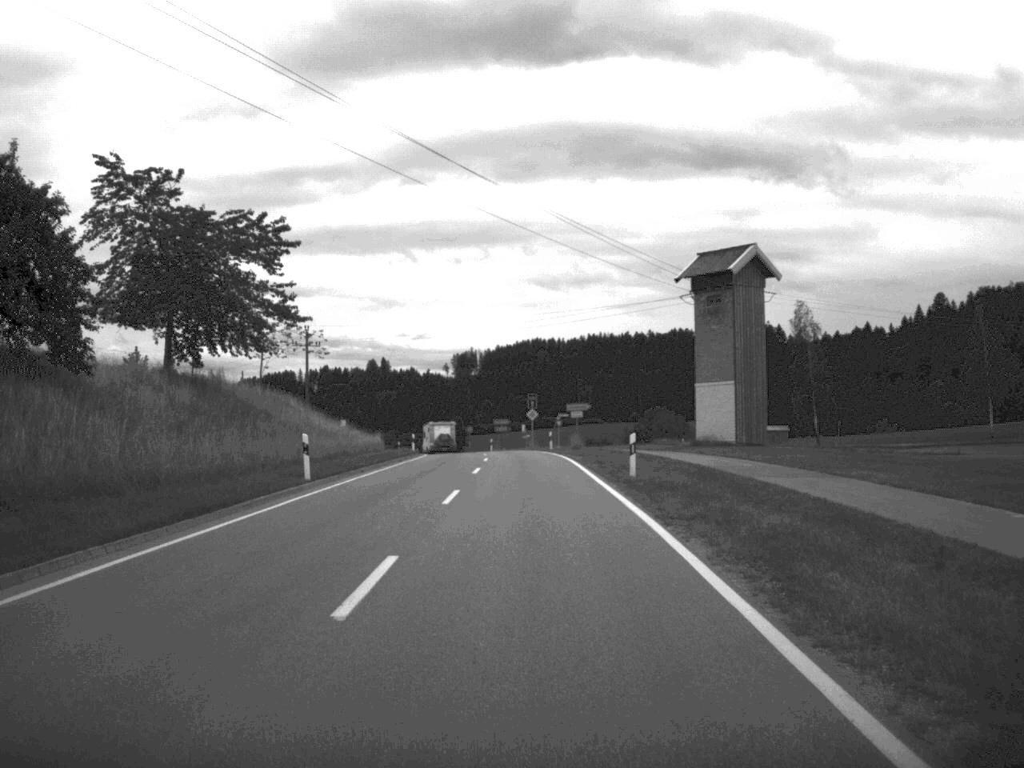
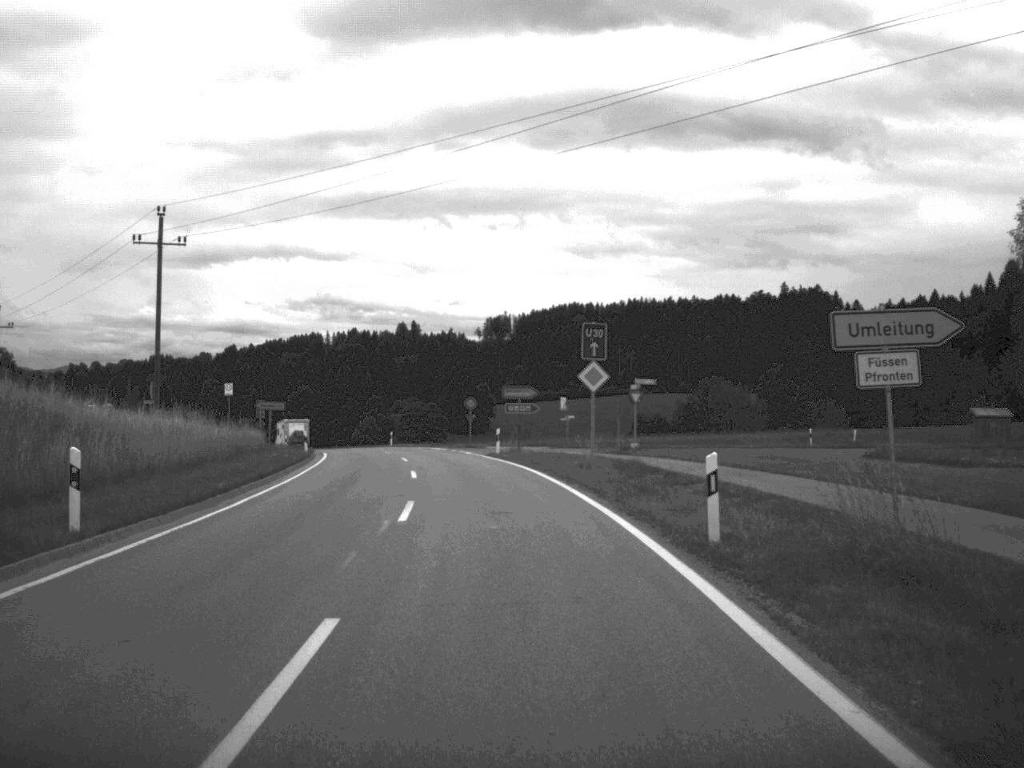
(-0.4, +52.0) m; -2°
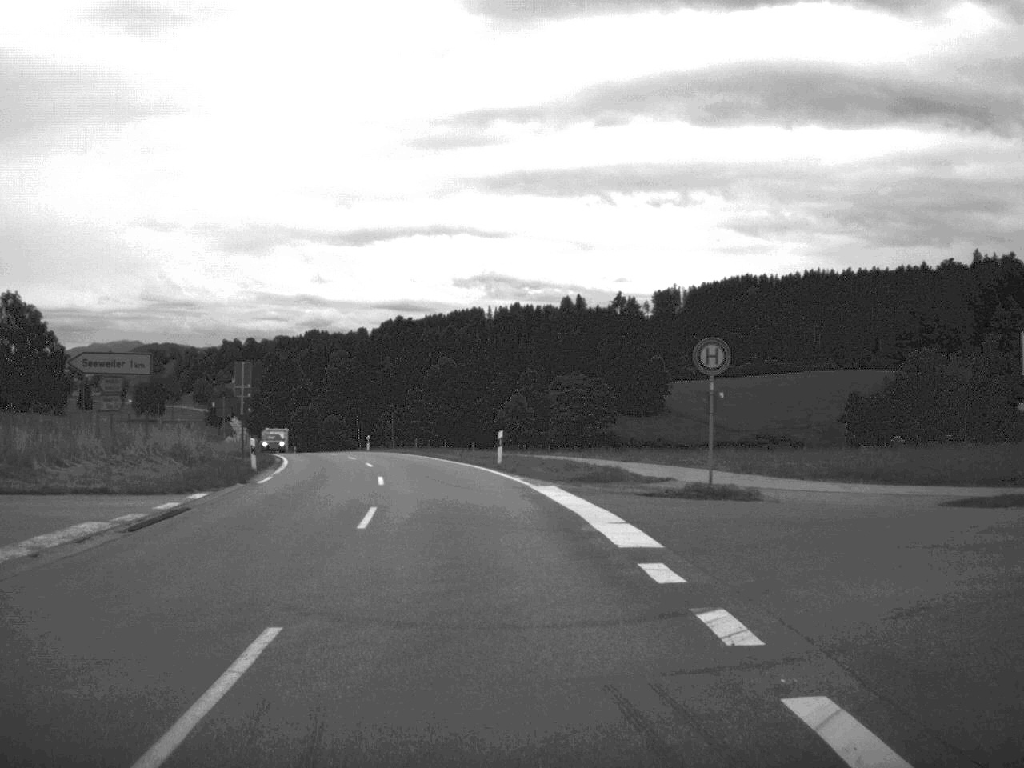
(-3.4, +49.0) m; -8°
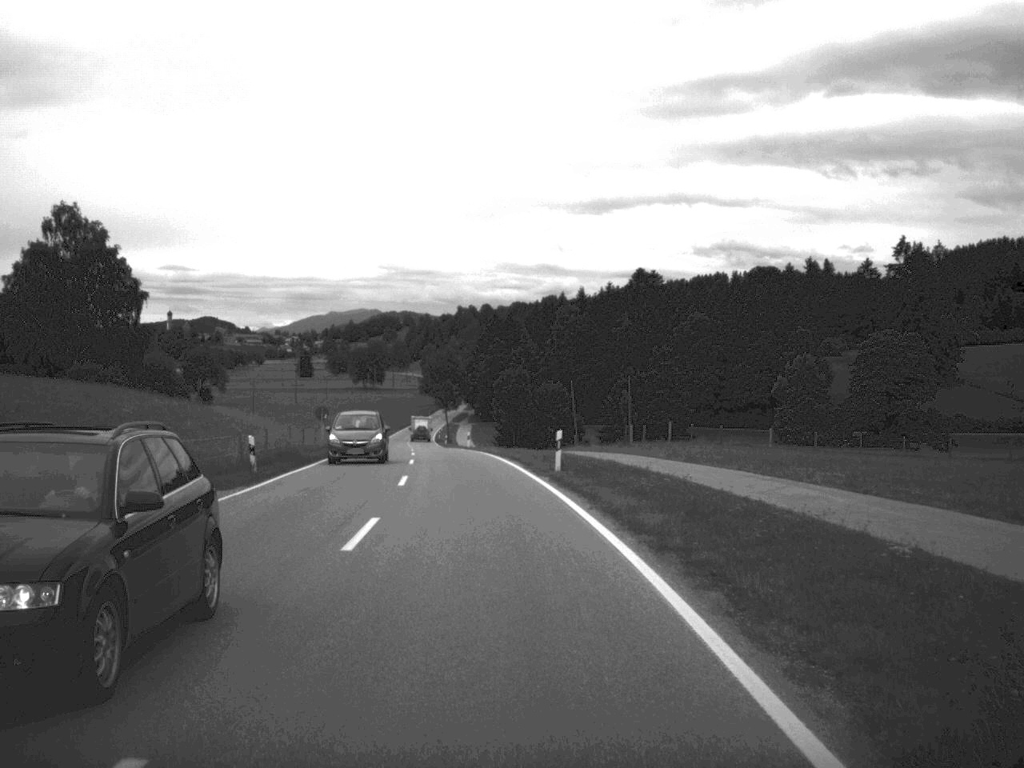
(-4.9, +50.2) m; -11°
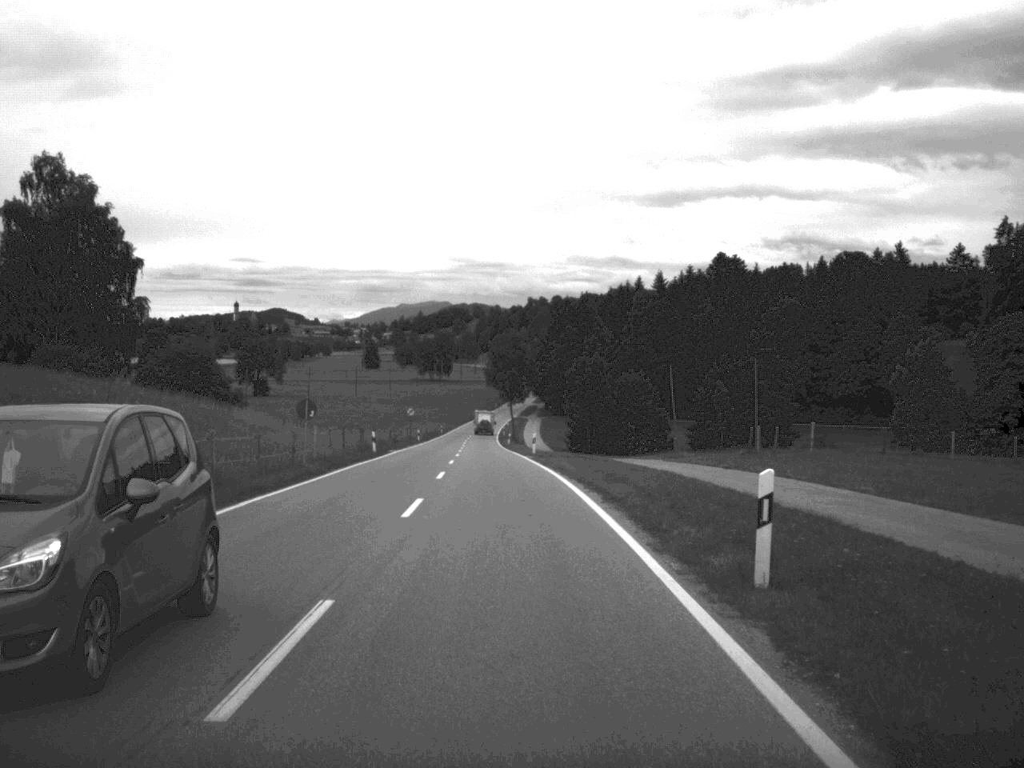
(-0.6, +19.2) m; -3°
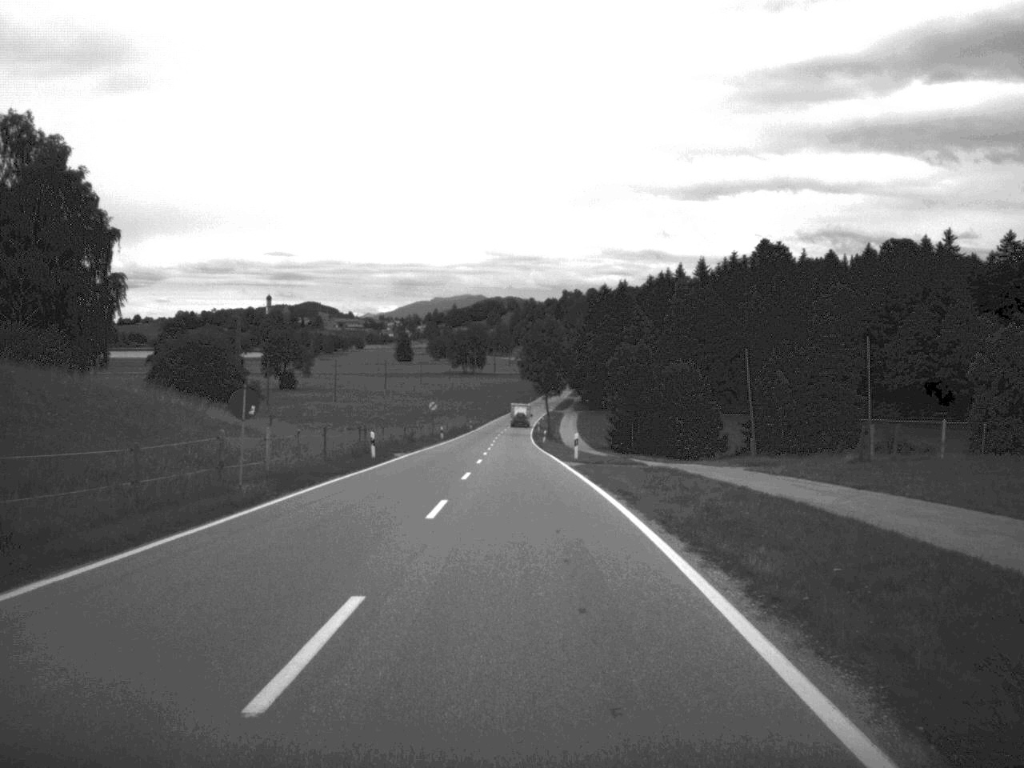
(-0.2, +12.0) m; -2°
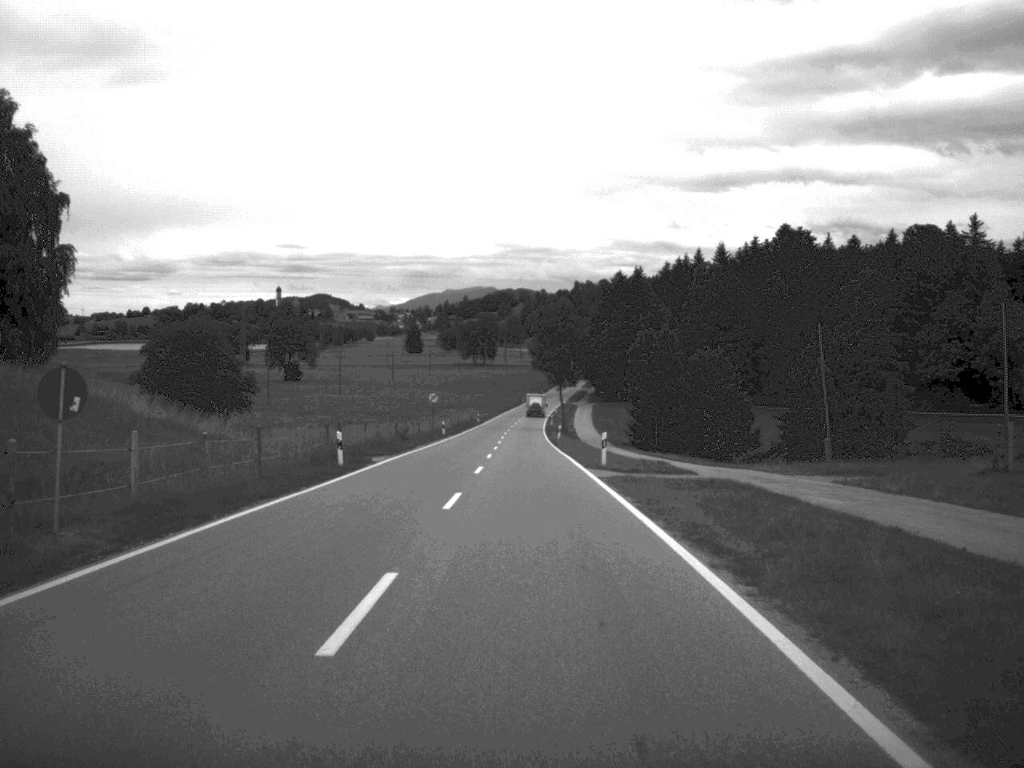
(0.0, +10.3) m; -1°
